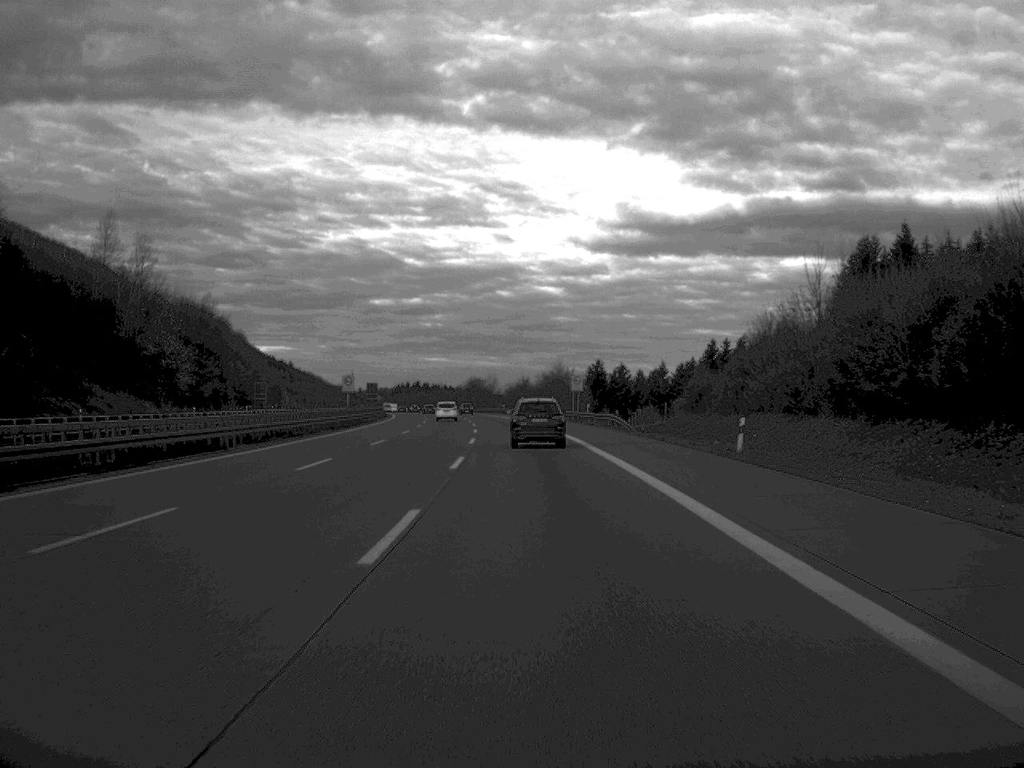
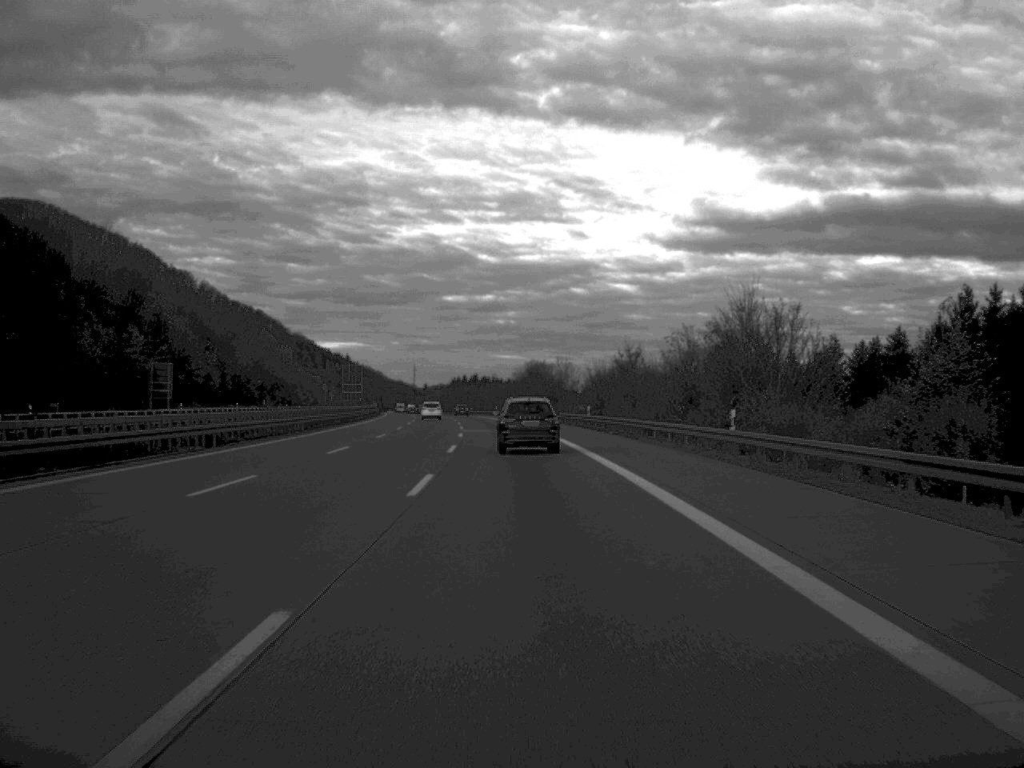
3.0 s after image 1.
(-2.5, +98.8) m; -3°
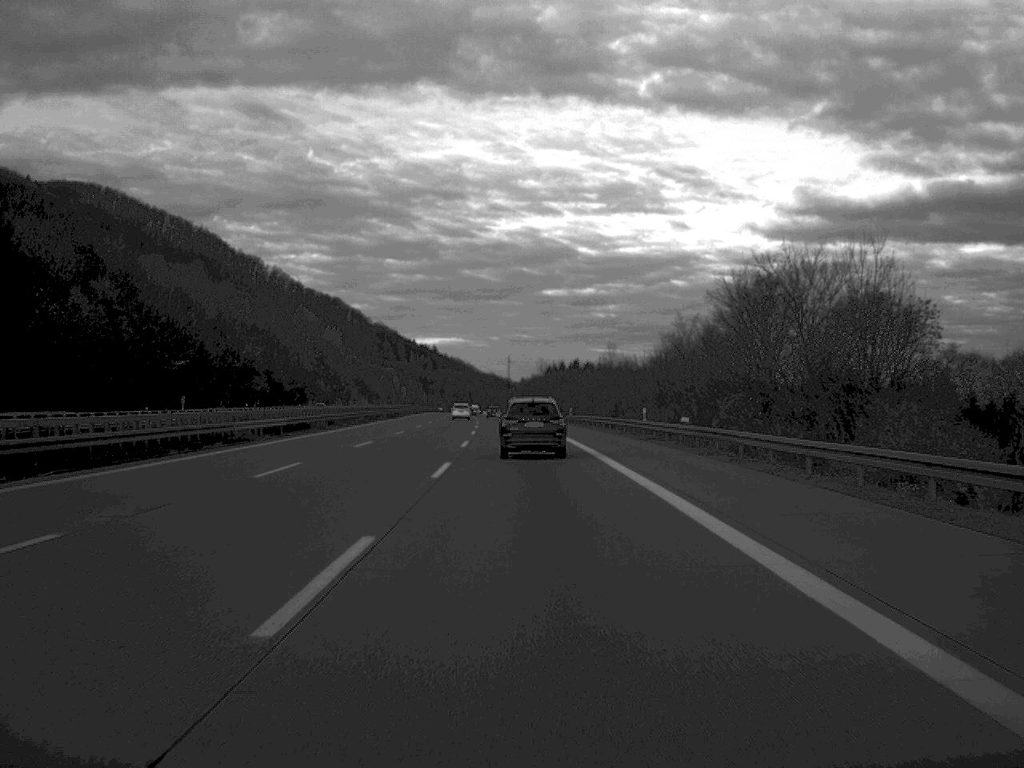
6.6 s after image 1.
(-4.9, +119.5) m; -4°
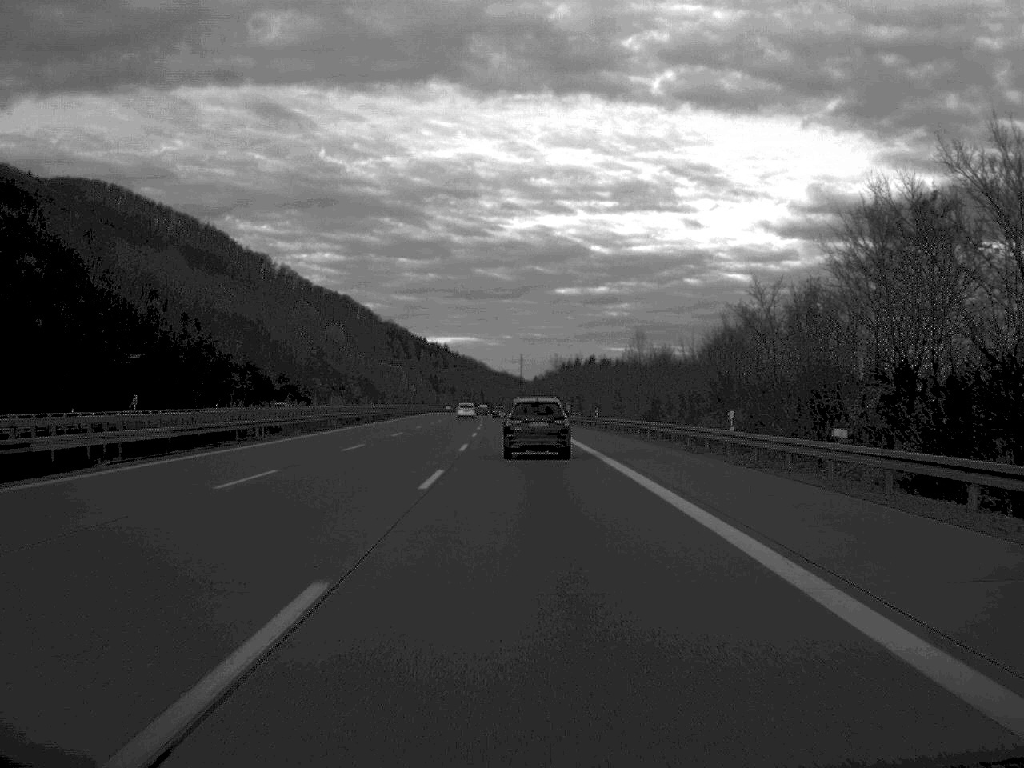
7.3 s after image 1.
(-0.1, +21.5) m; -1°
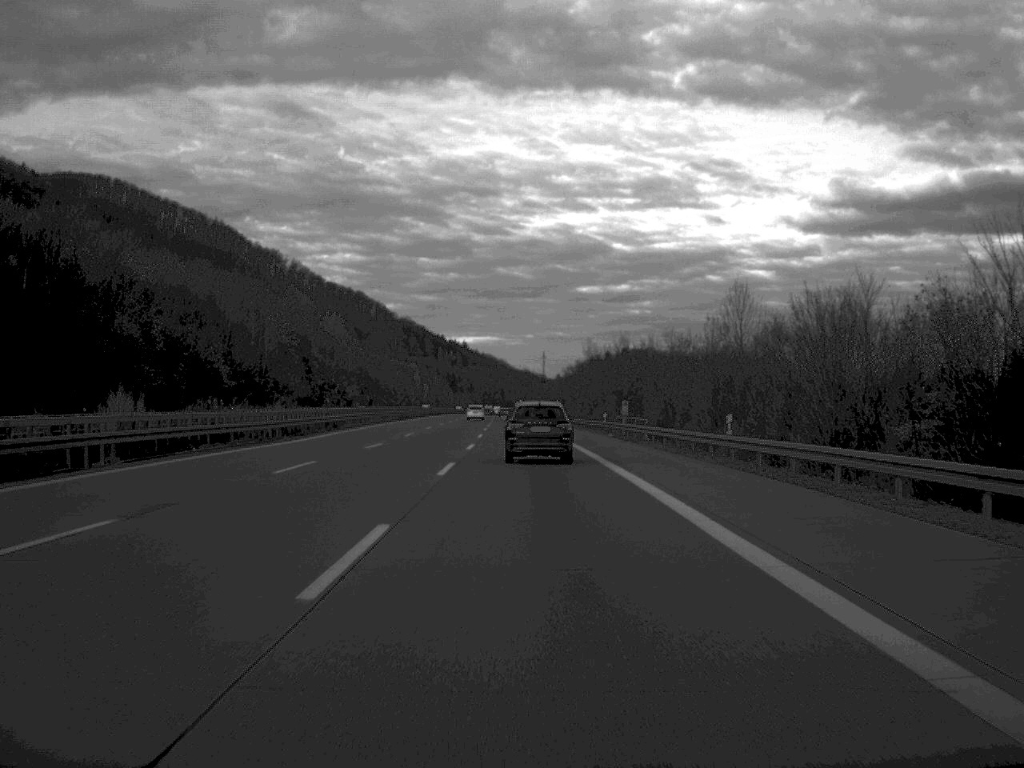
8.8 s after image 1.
(-0.5, +48.3) m; -1°
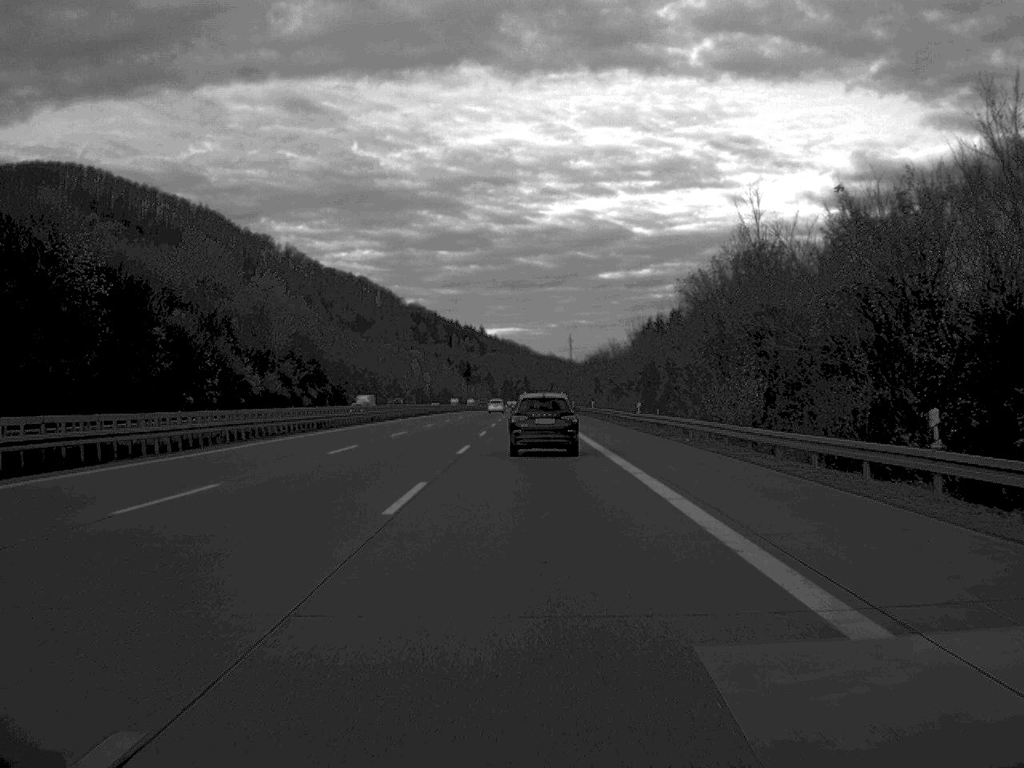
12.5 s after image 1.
(-1.4, +117.3) m; -1°
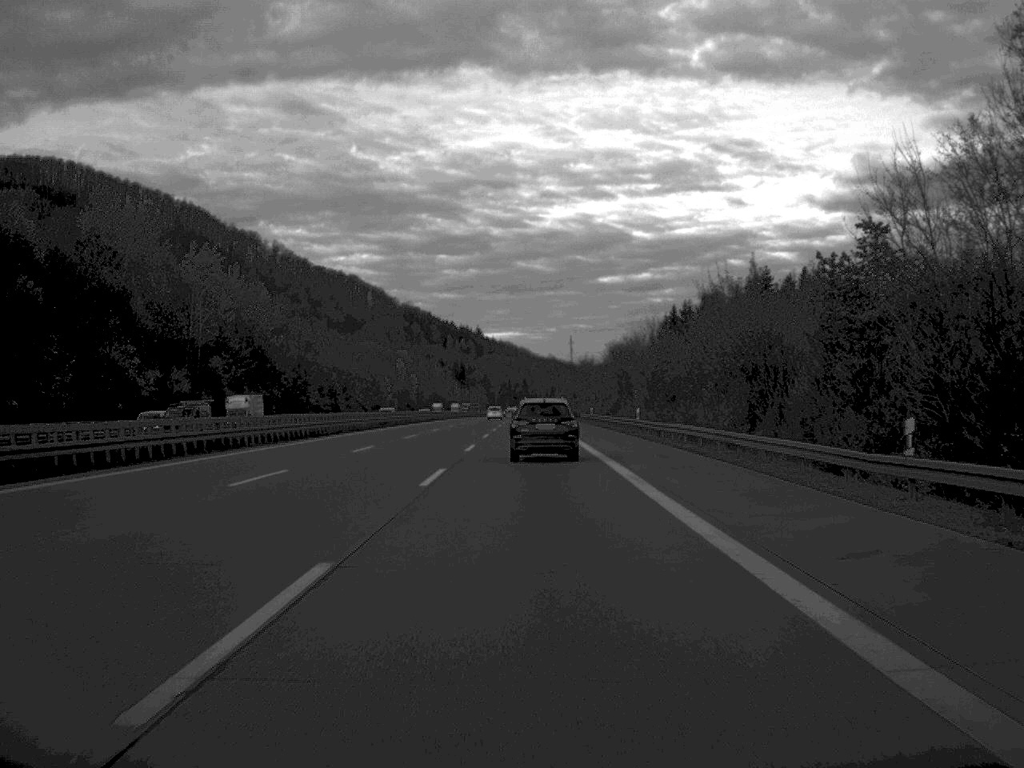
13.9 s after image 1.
(0.0, +46.6) m; 0°
